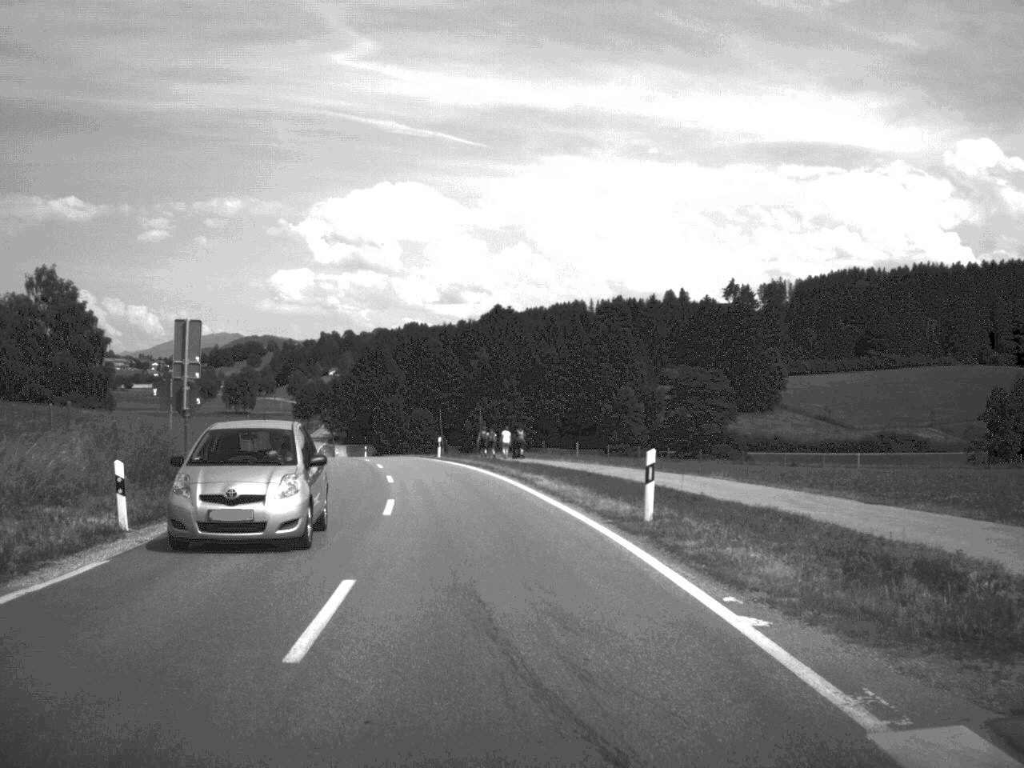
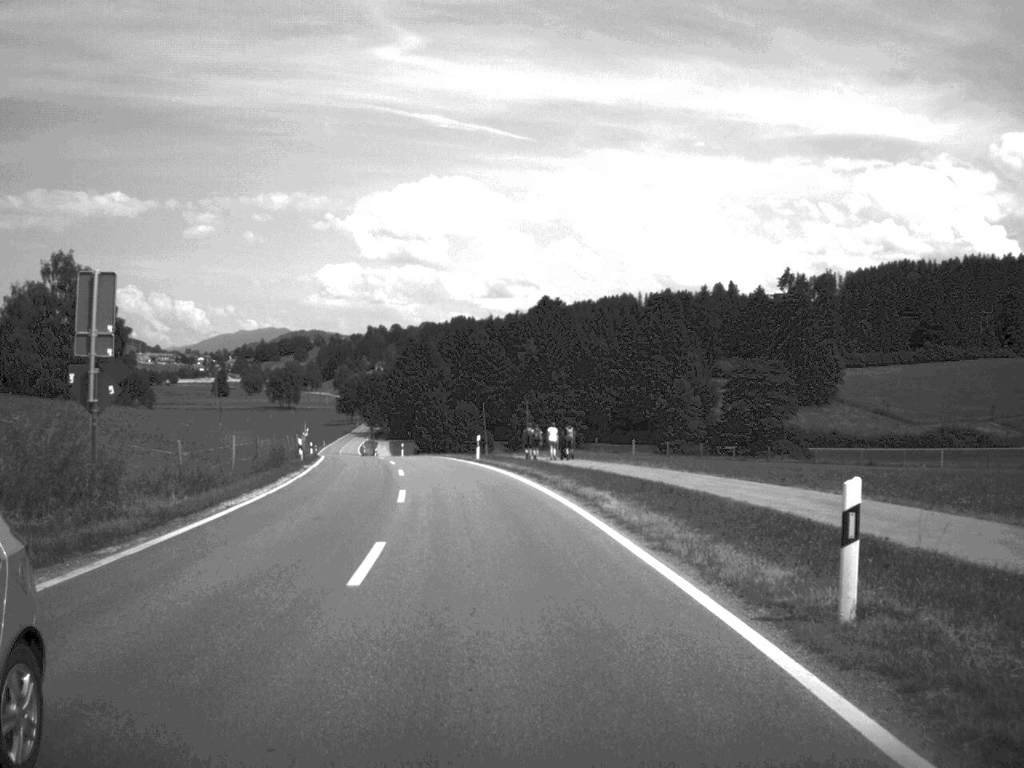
(-0.2, +8.7) m; -2°
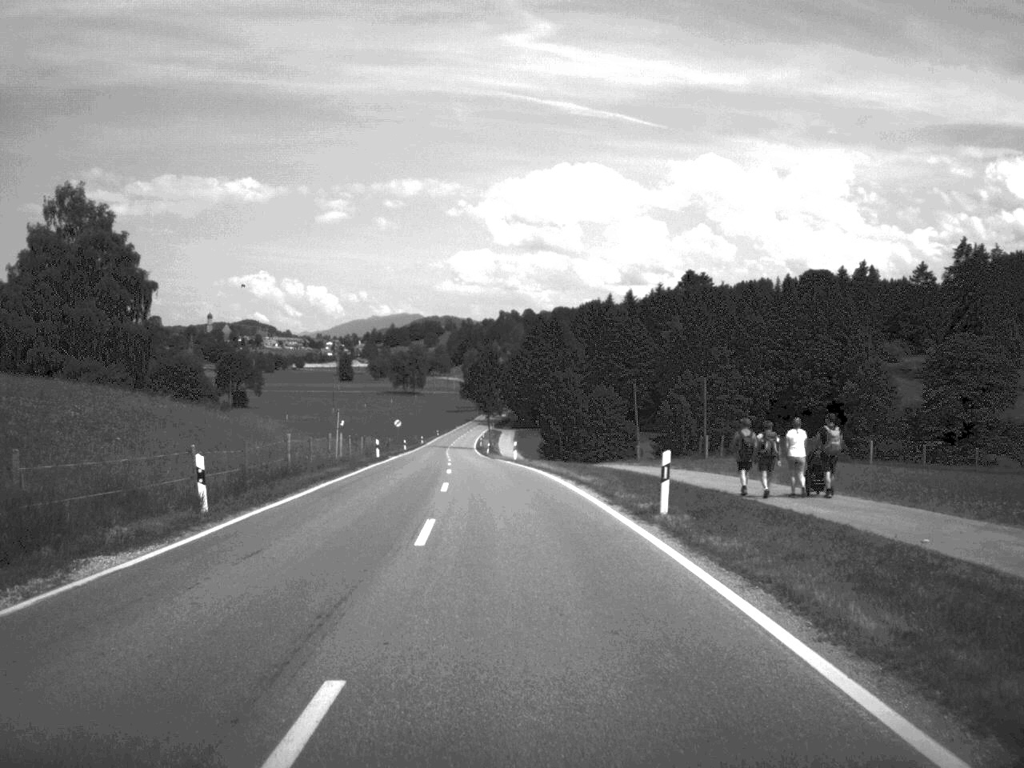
(-1.9, +32.1) m; -6°
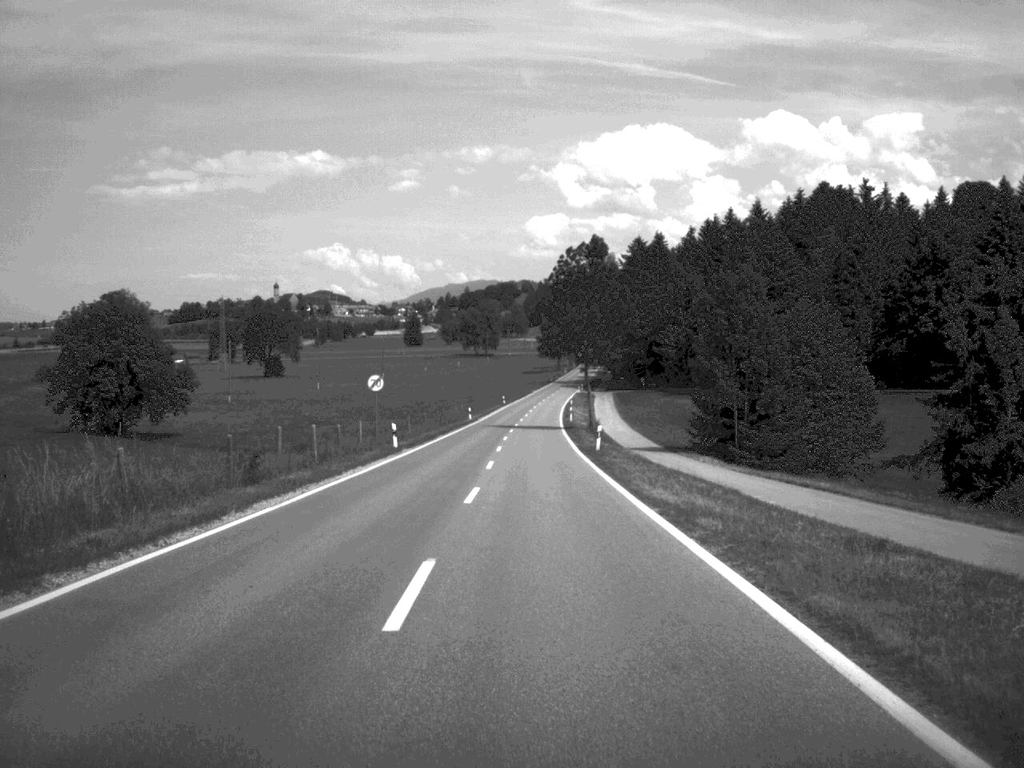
(-2.9, +65.8) m; -4°
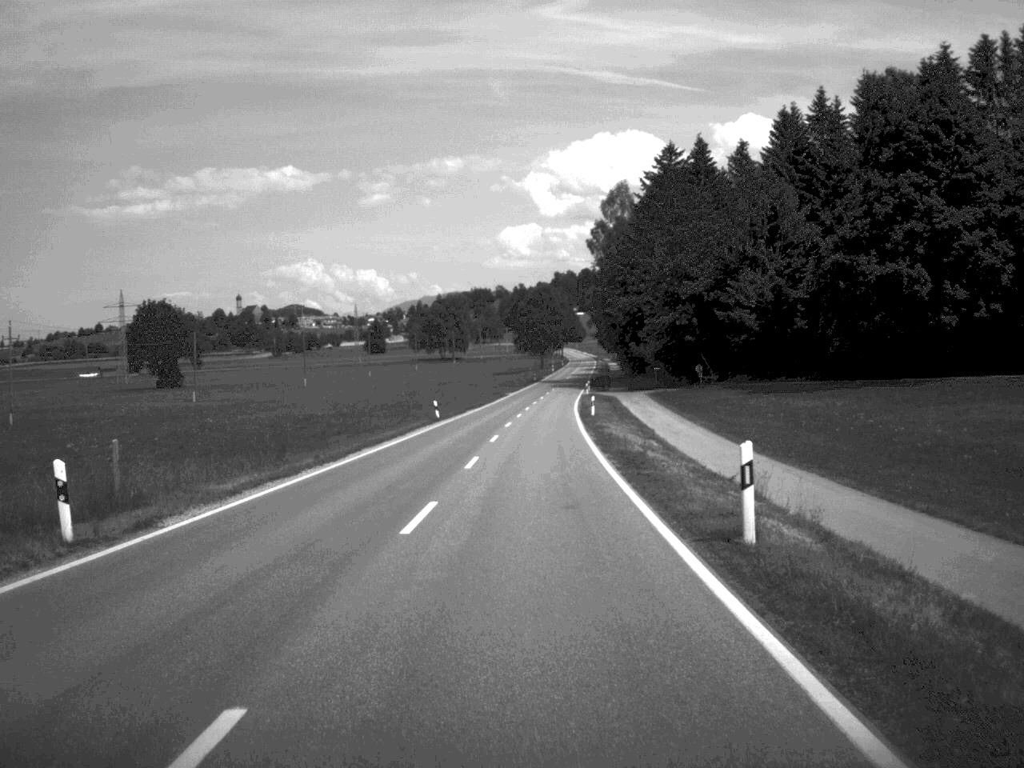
(+0.7, +78.4) m; +1°
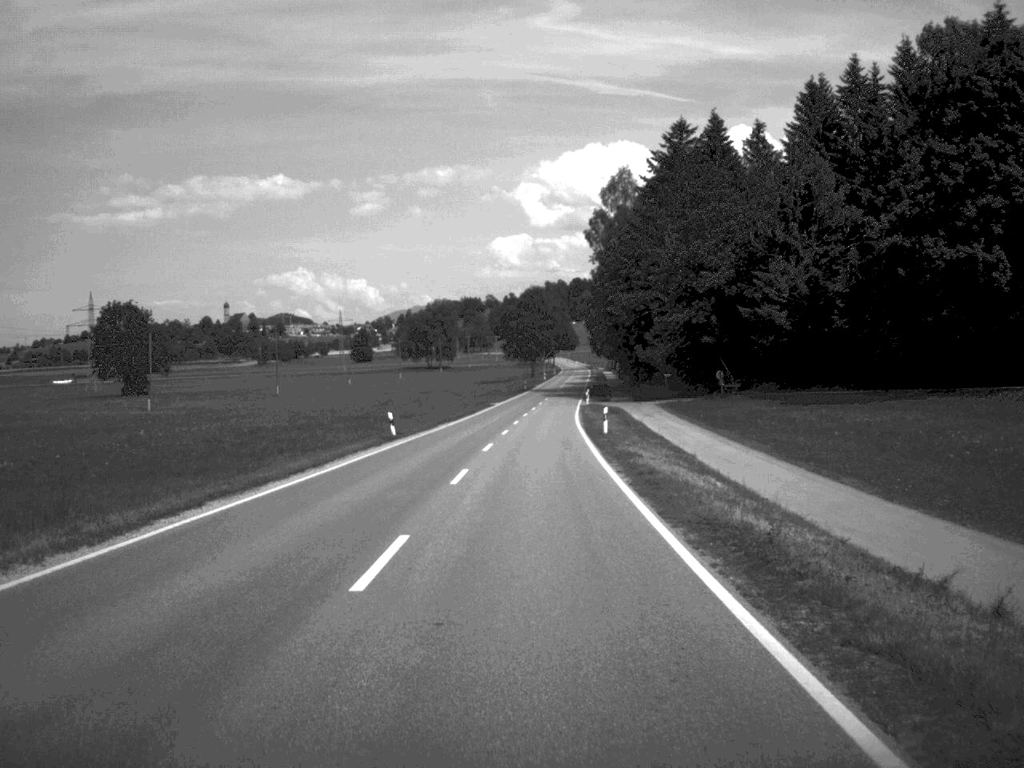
(+0.1, +16.0) m; 0°
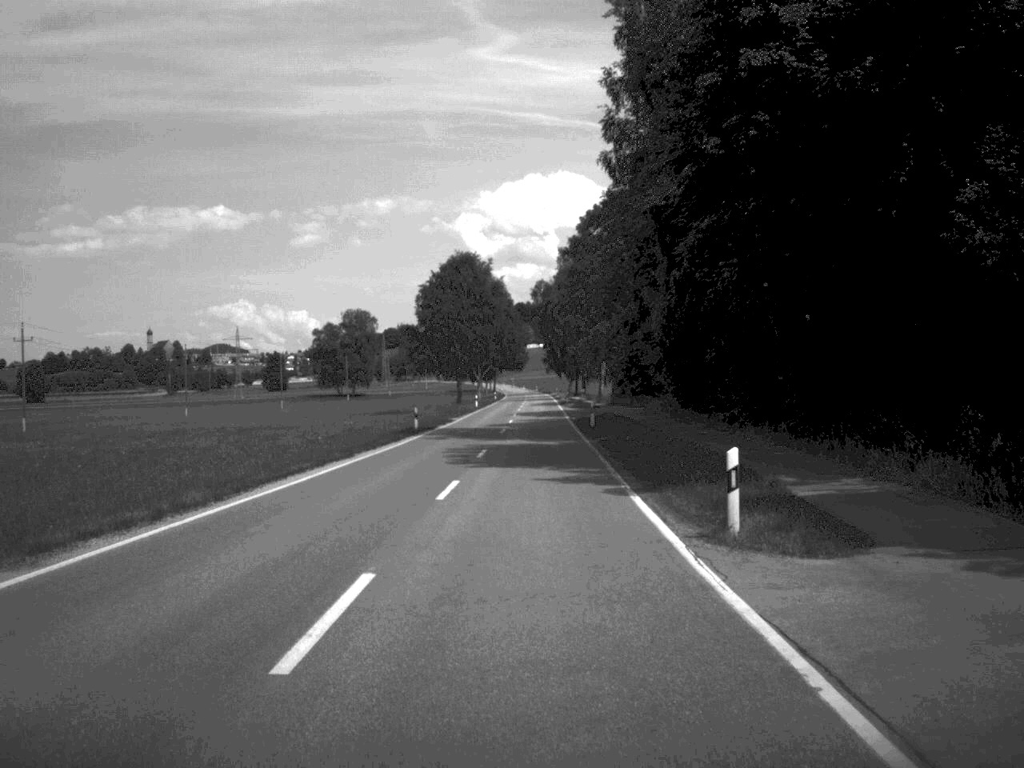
(+2.0, +86.4) m; +3°
